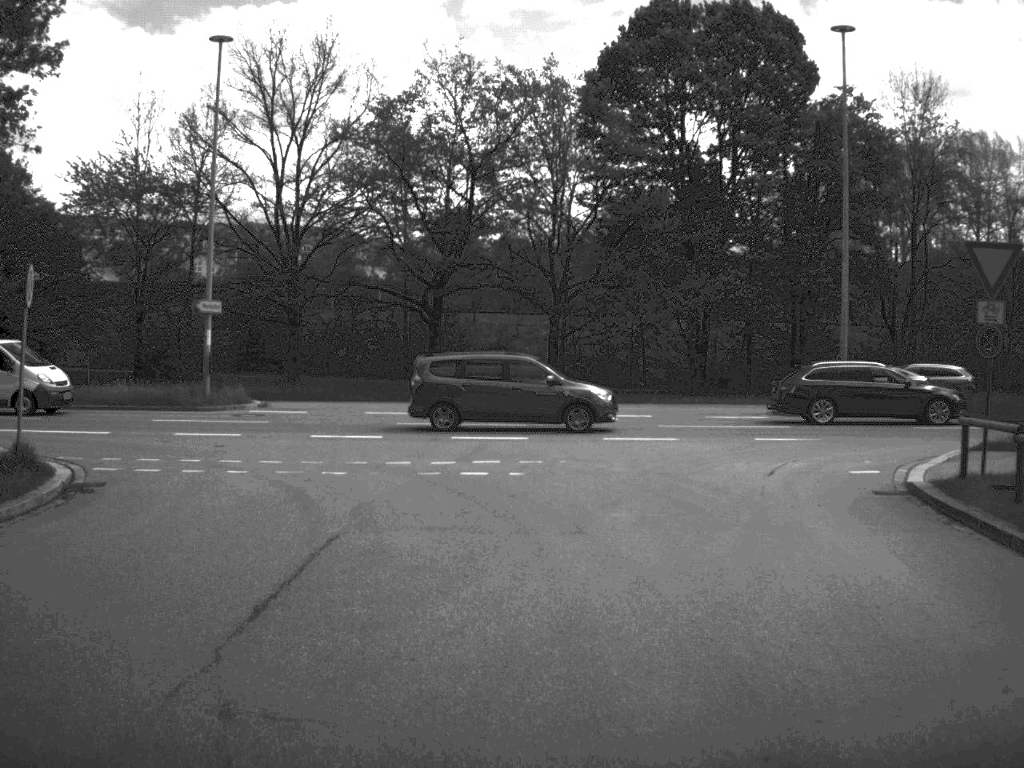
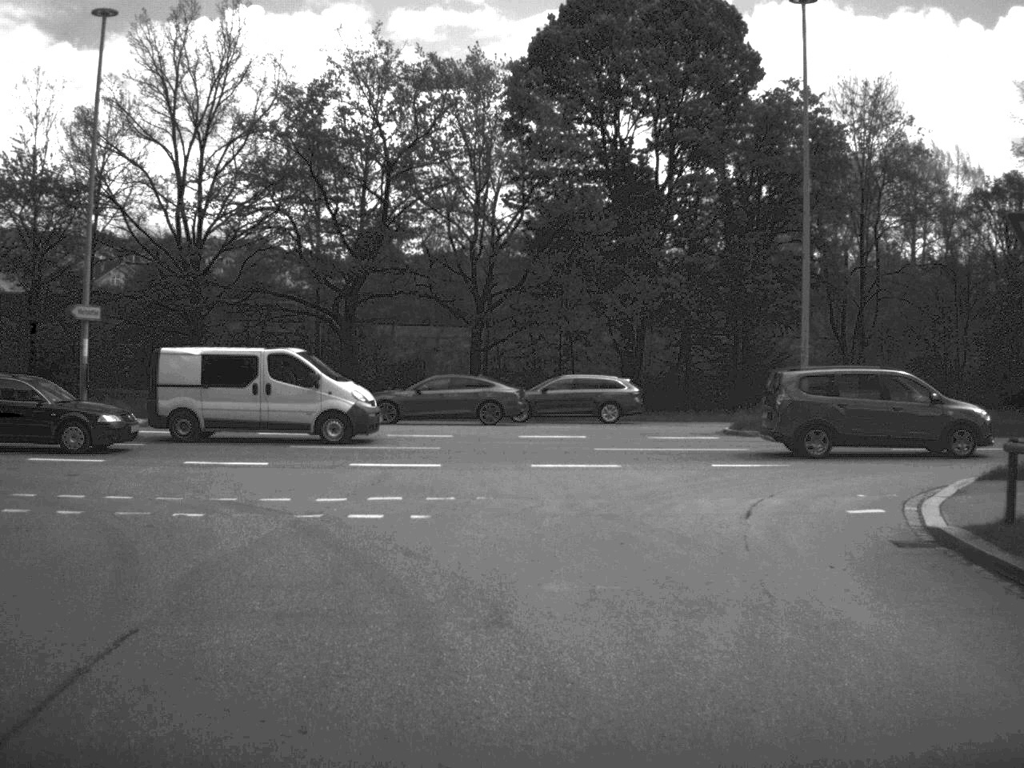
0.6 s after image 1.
(+0.1, +4.1) m; +3°
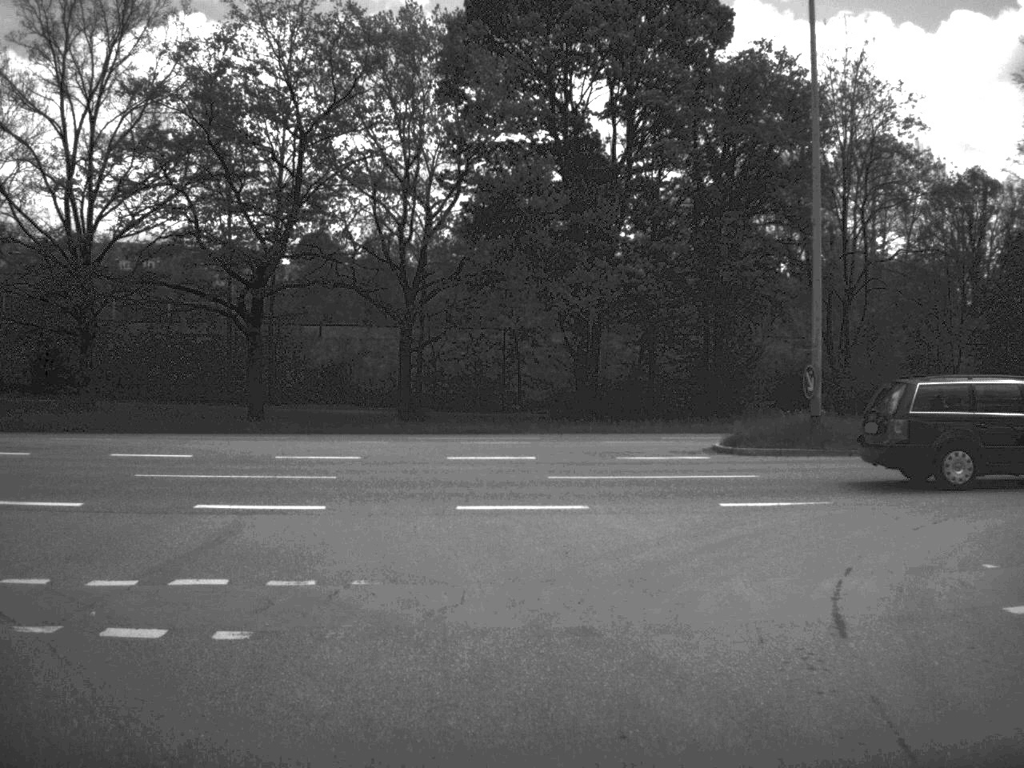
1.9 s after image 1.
(+0.2, +6.7) m; +2°
